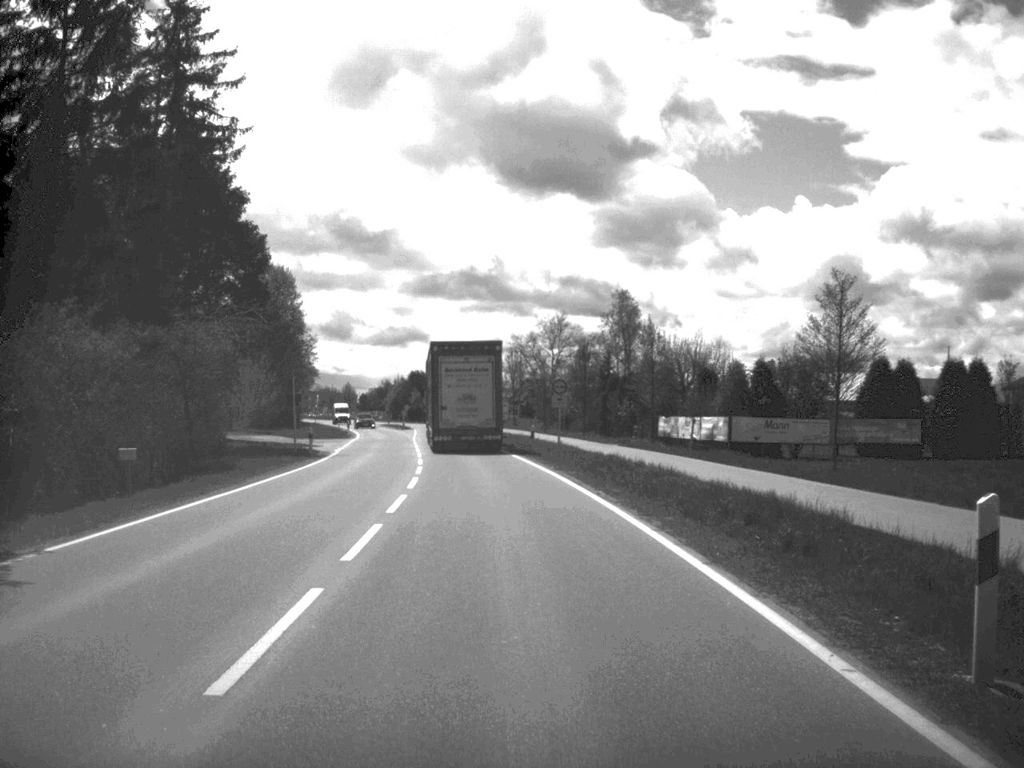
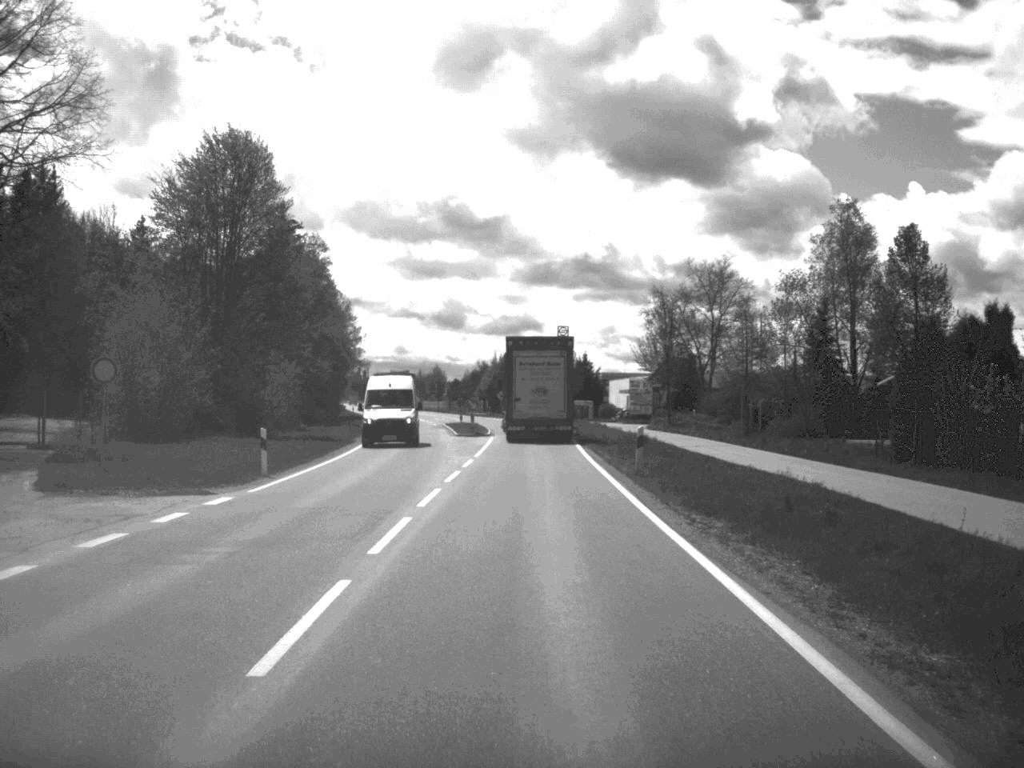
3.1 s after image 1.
(-2.9, +52.6) m; -5°
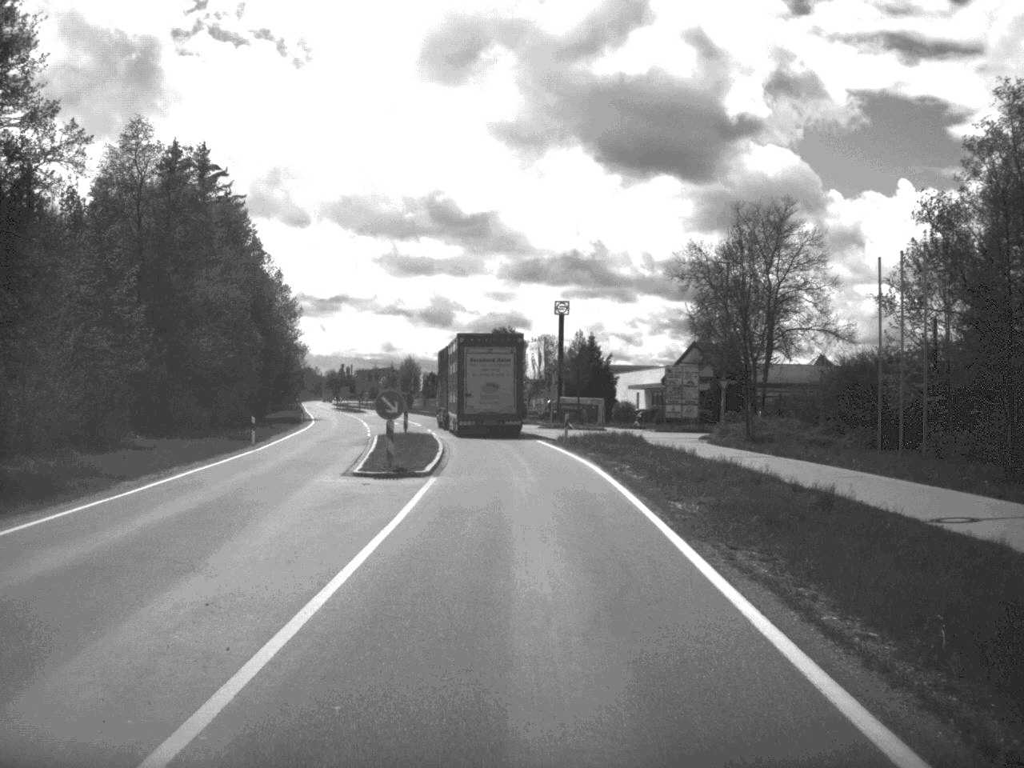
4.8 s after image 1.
(+0.1, +31.6) m; 0°
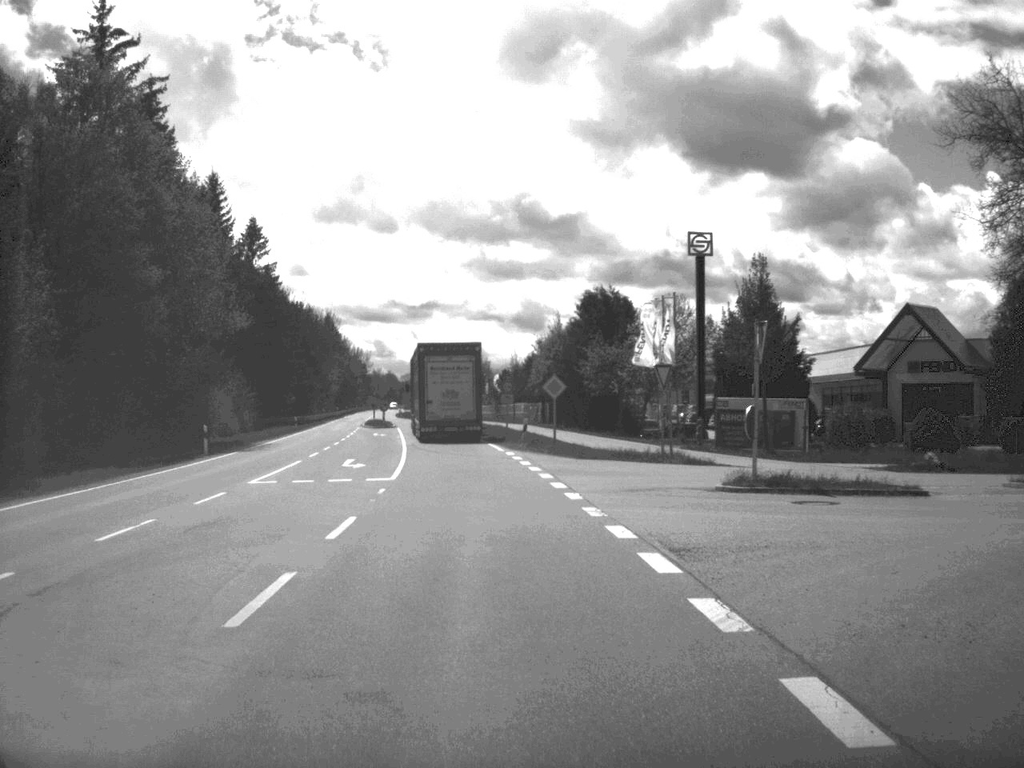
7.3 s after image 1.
(-1.0, +44.6) m; -4°
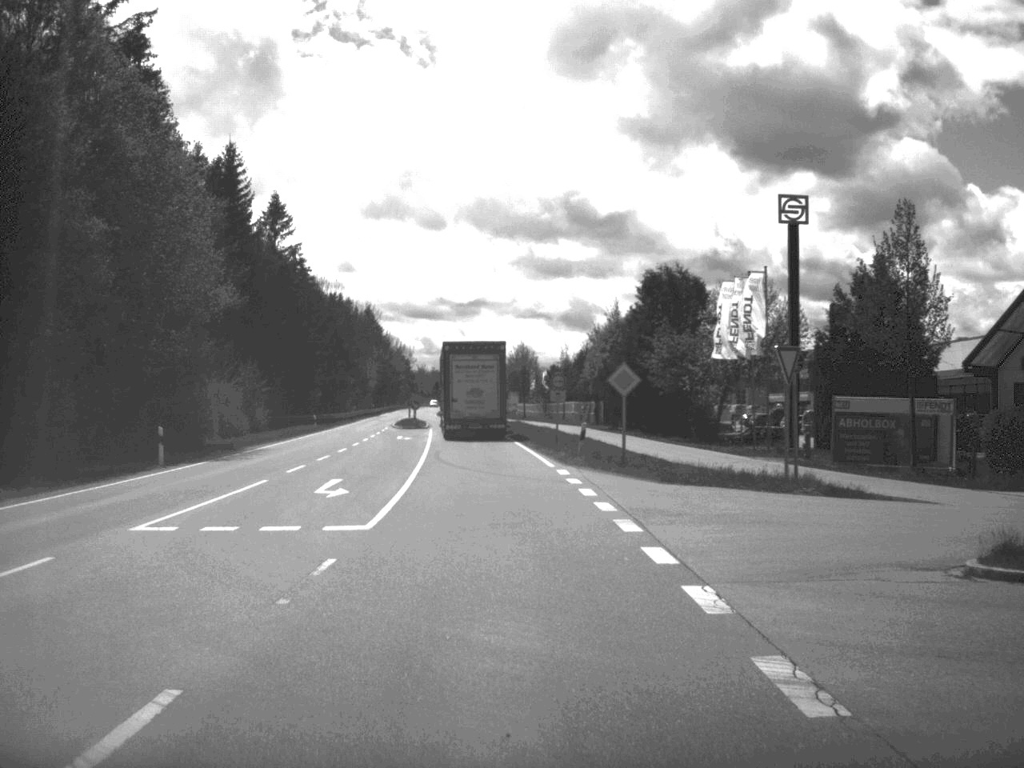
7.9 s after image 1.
(-0.2, +11.1) m; -2°
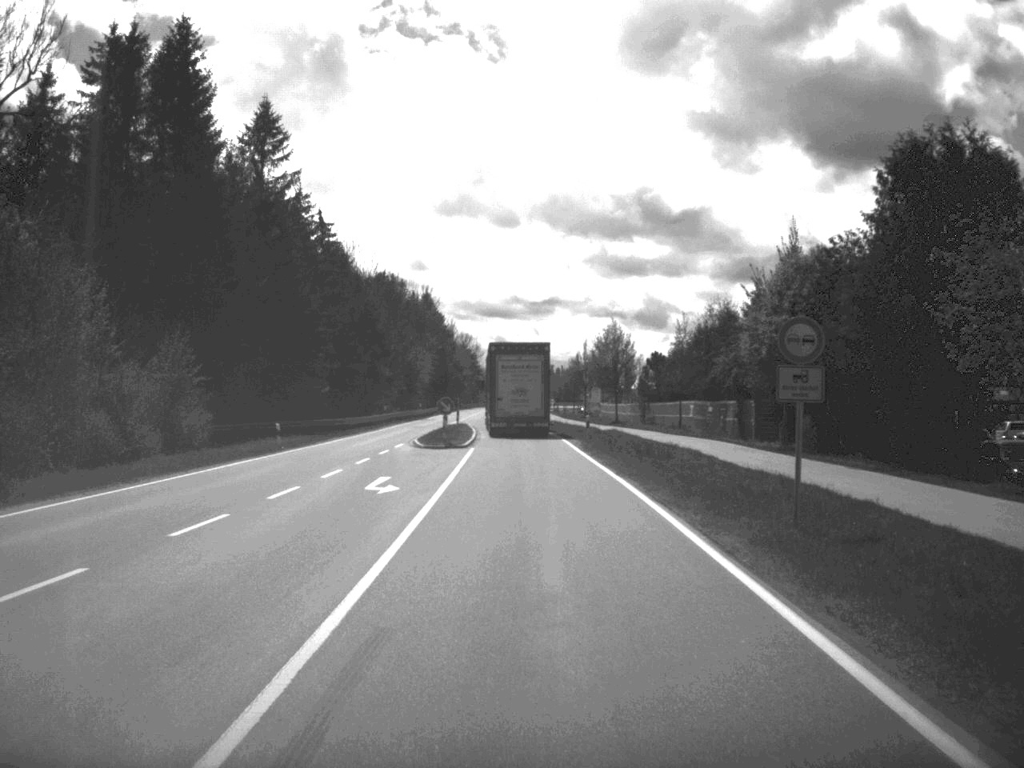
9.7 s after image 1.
(-1.2, +32.2) m; -3°
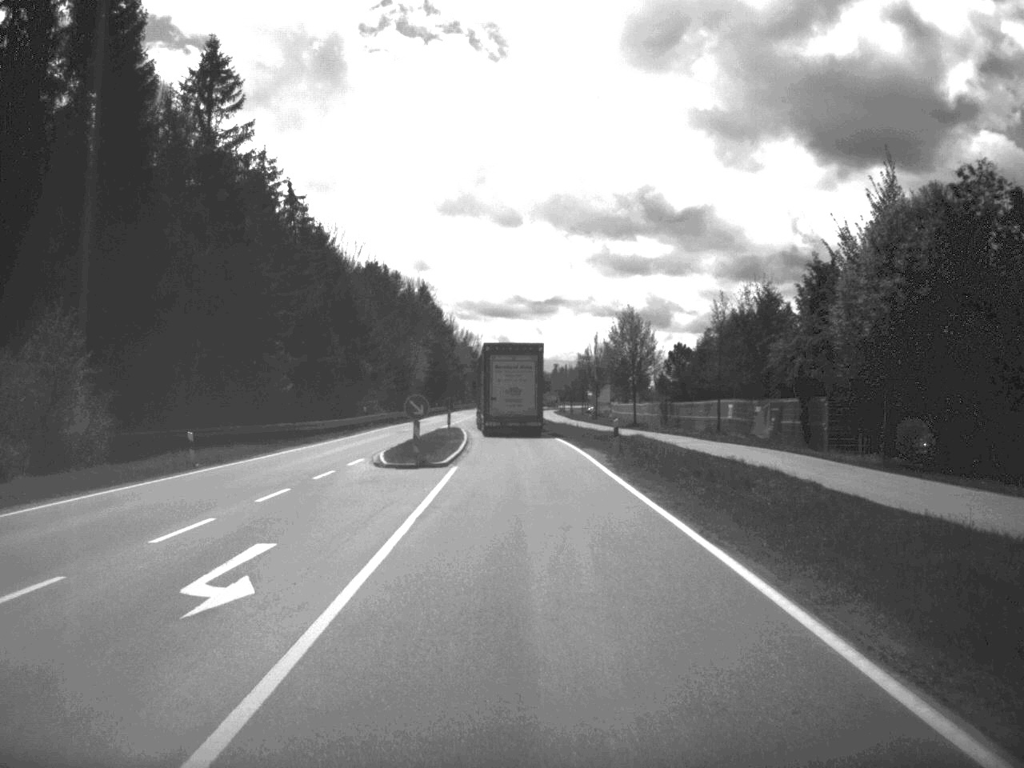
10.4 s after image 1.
(0.0, +12.6) m; 0°
